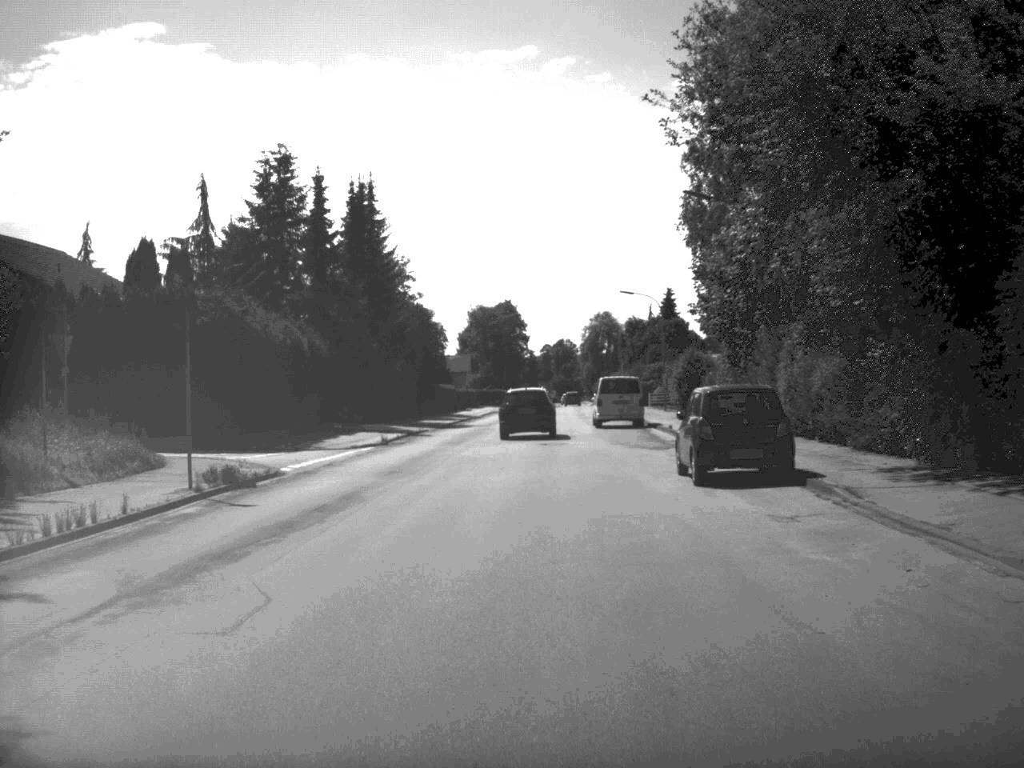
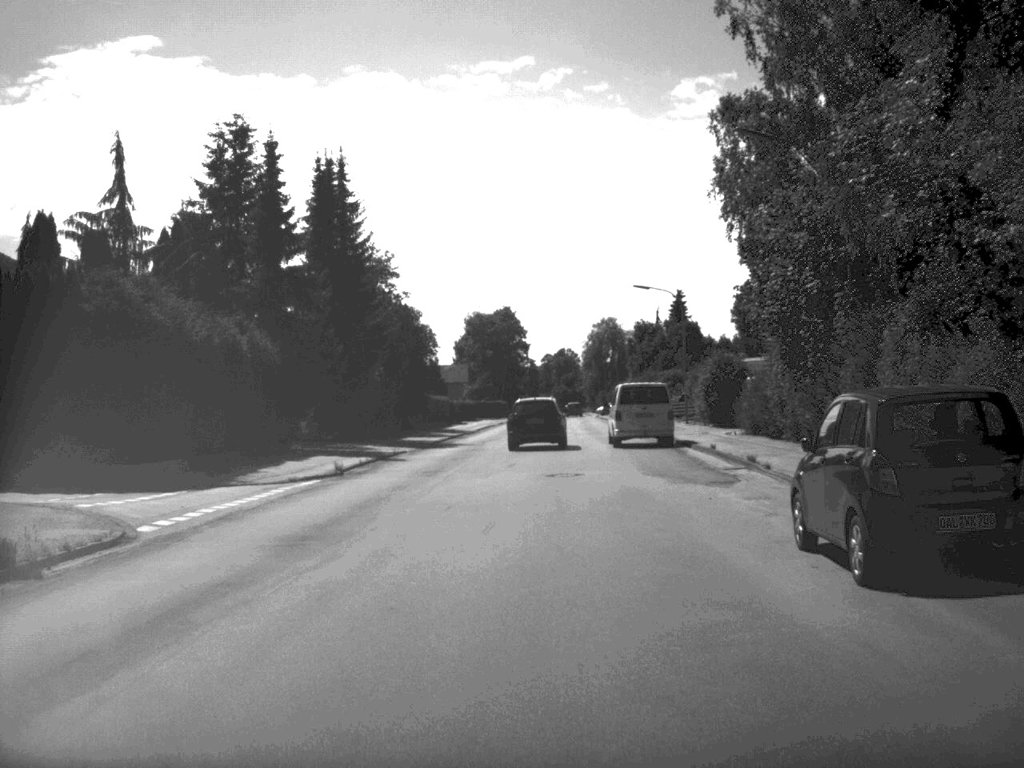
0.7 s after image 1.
(0.0, +9.8) m; 0°
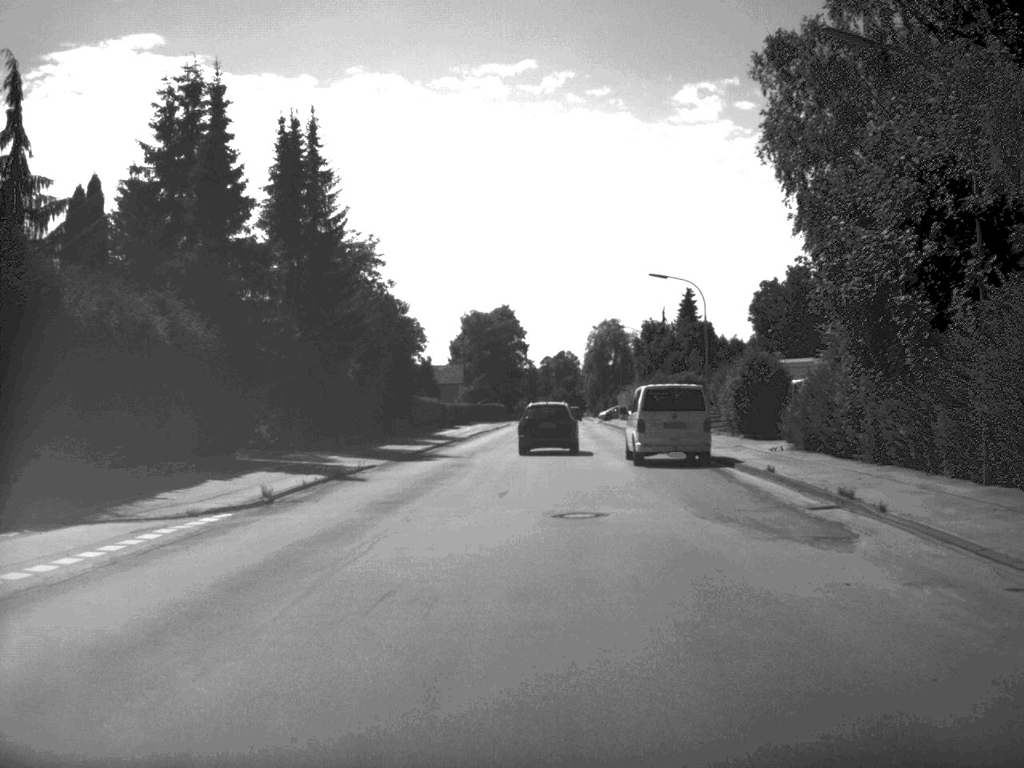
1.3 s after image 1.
(0.0, +8.2) m; 0°
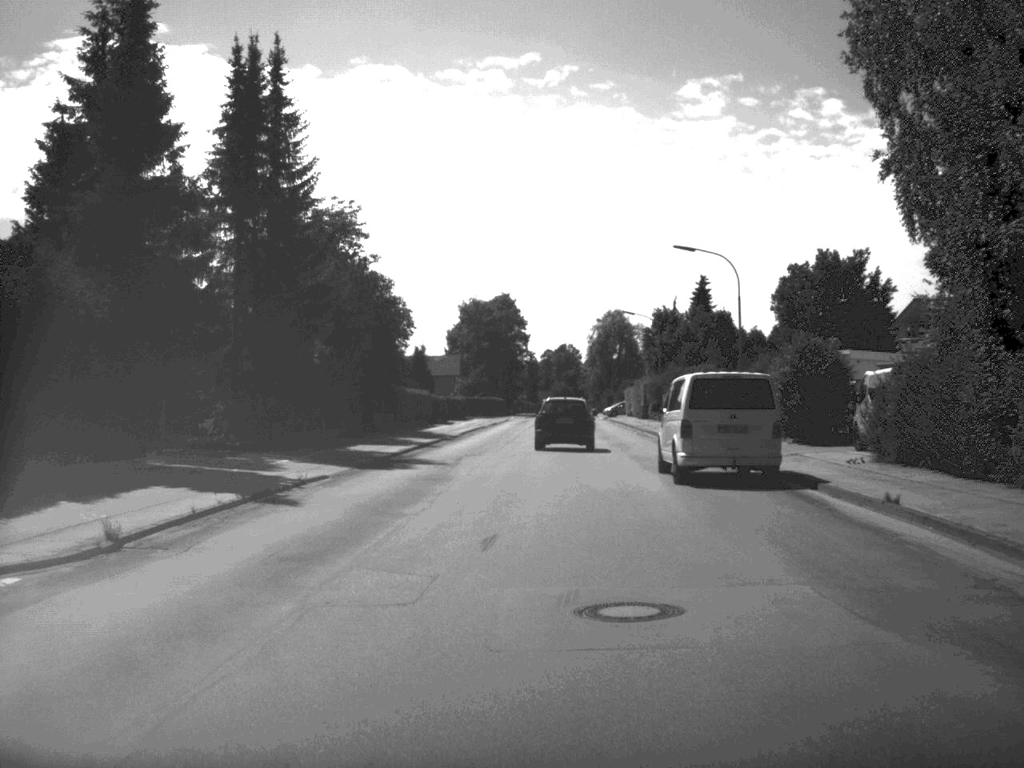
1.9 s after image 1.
(0.0, +8.5) m; 0°
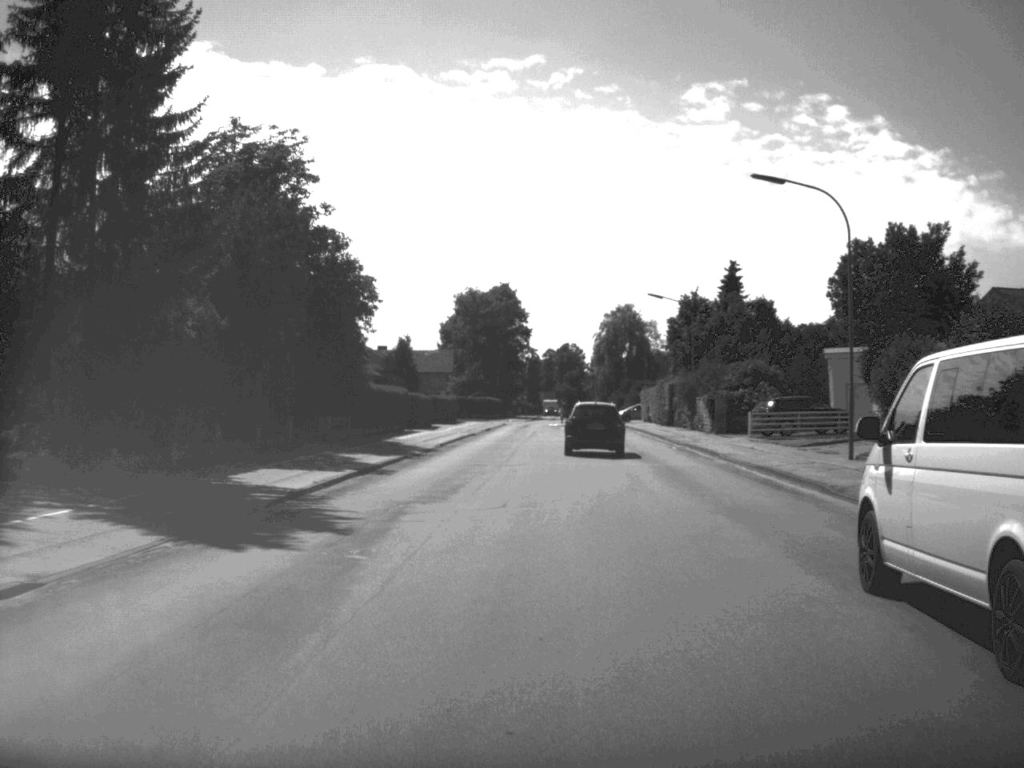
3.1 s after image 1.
(0.0, +15.9) m; 0°
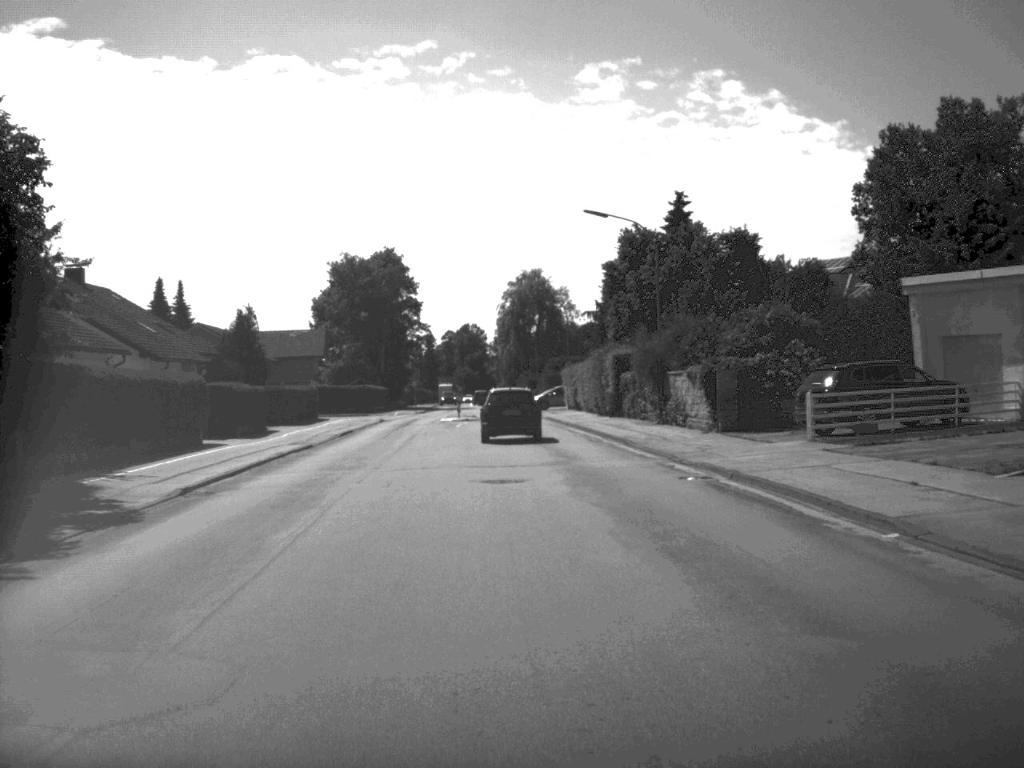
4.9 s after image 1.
(+0.9, +24.8) m; +4°
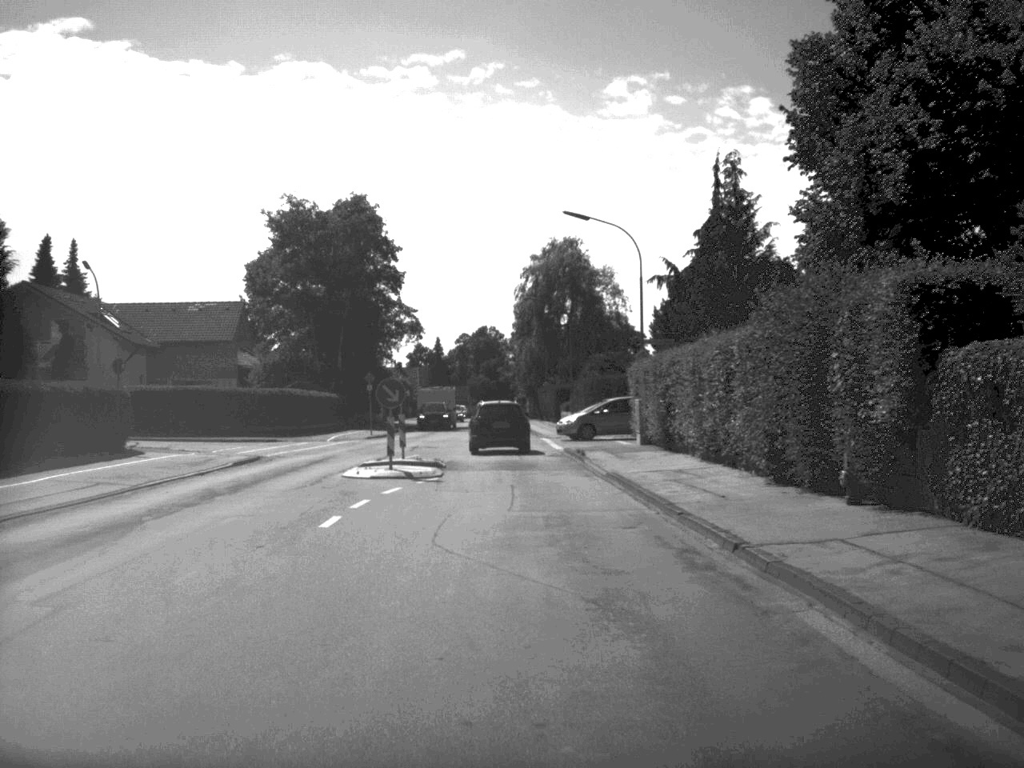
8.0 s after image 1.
(-0.3, +38.5) m; -1°
